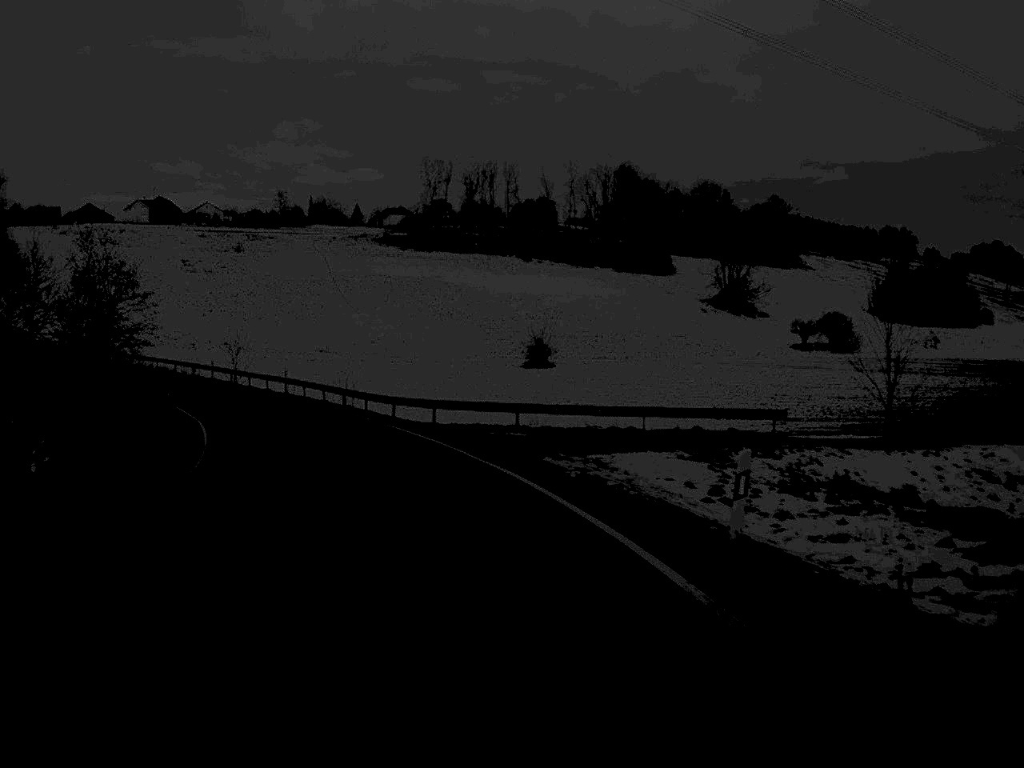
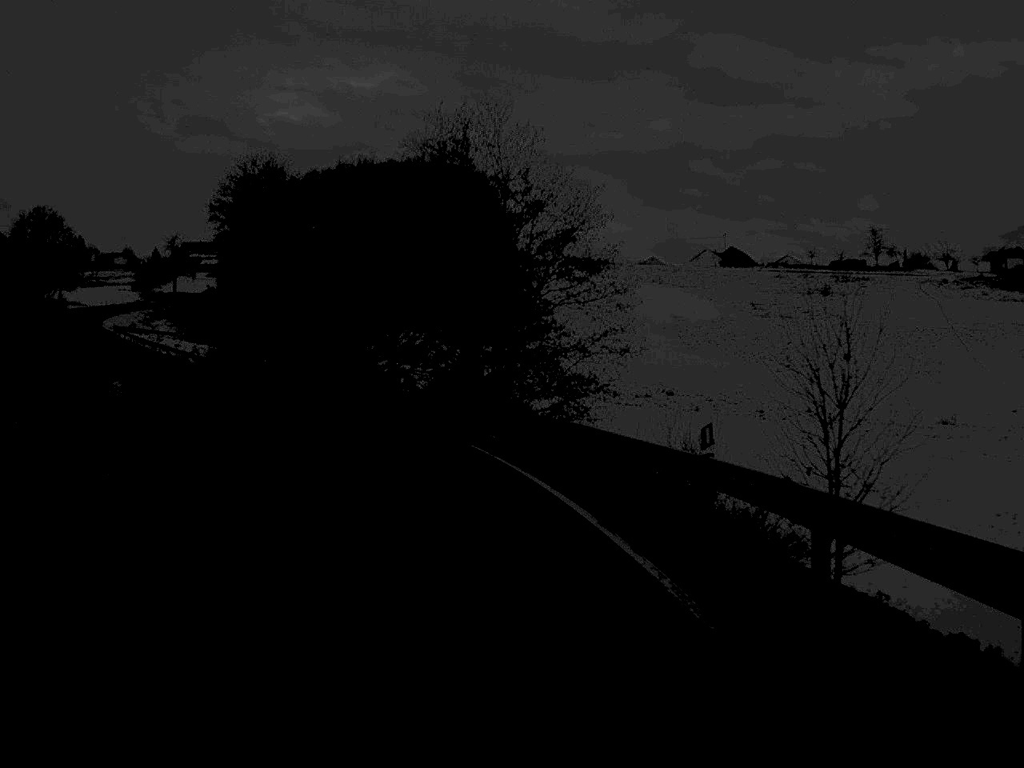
(-14.8, +65.0) m; -26°
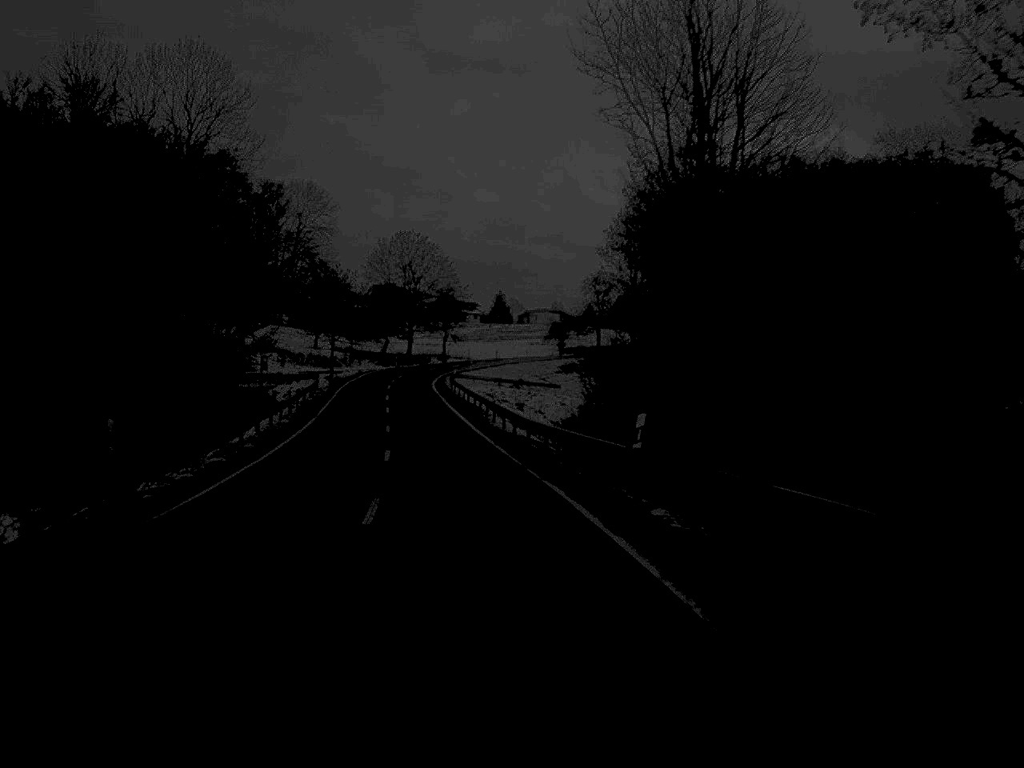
(-9.5, +53.1) m; -20°
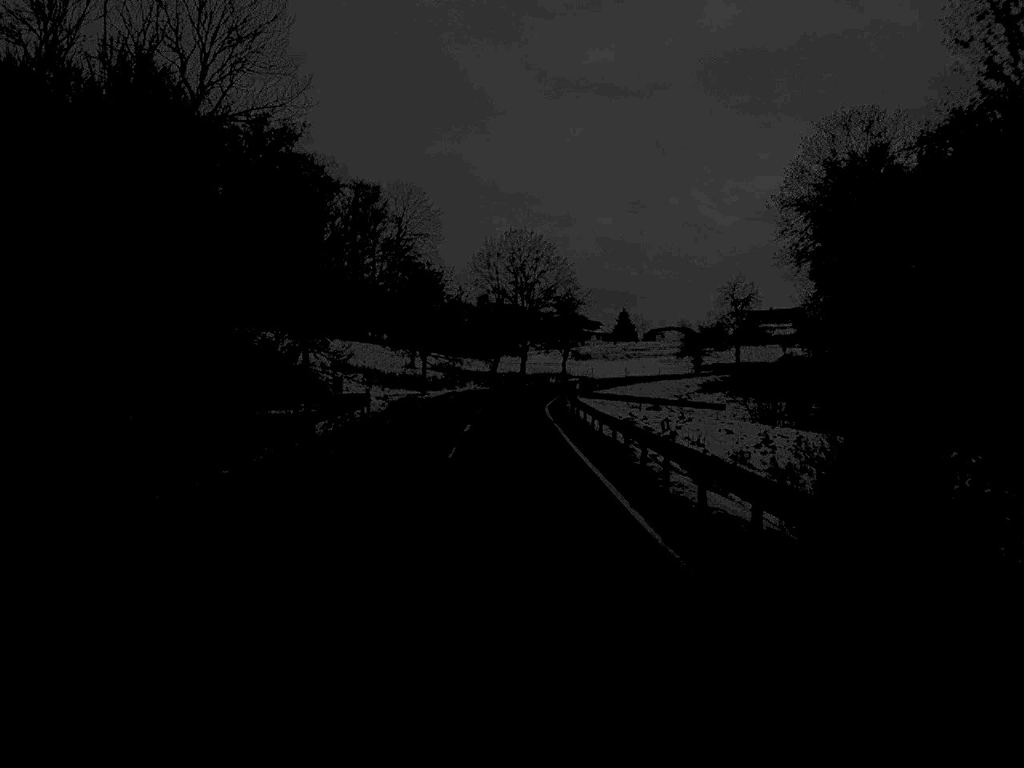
(-1.3, +25.2) m; -5°
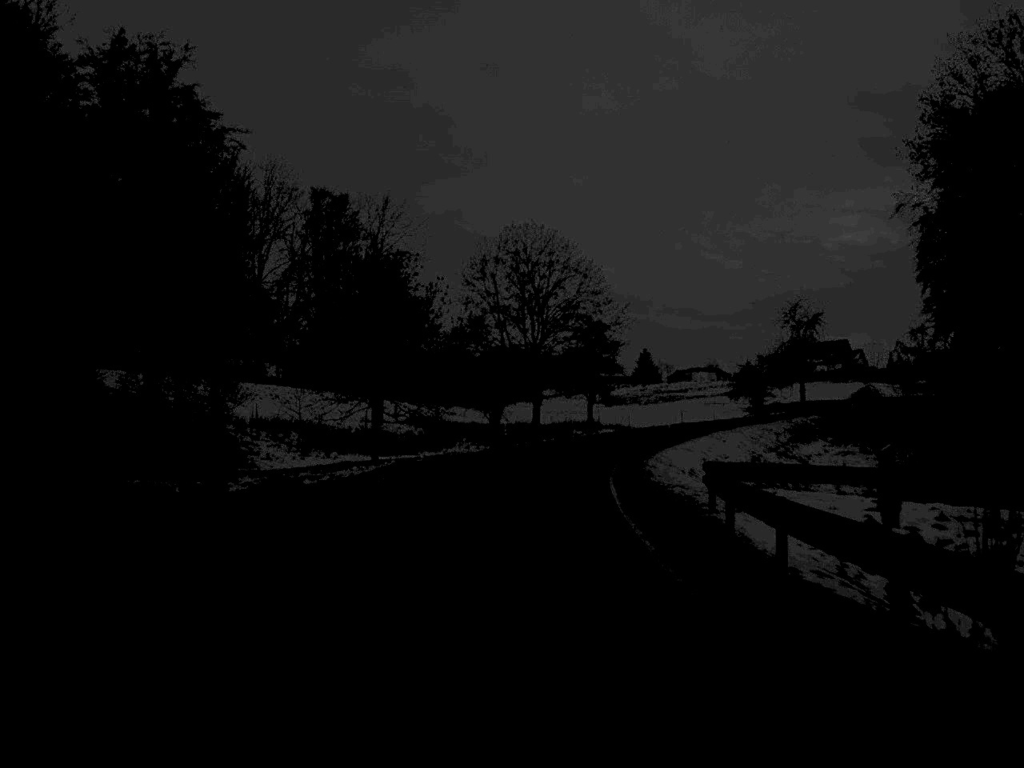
(-0.3, +40.7) m; 0°
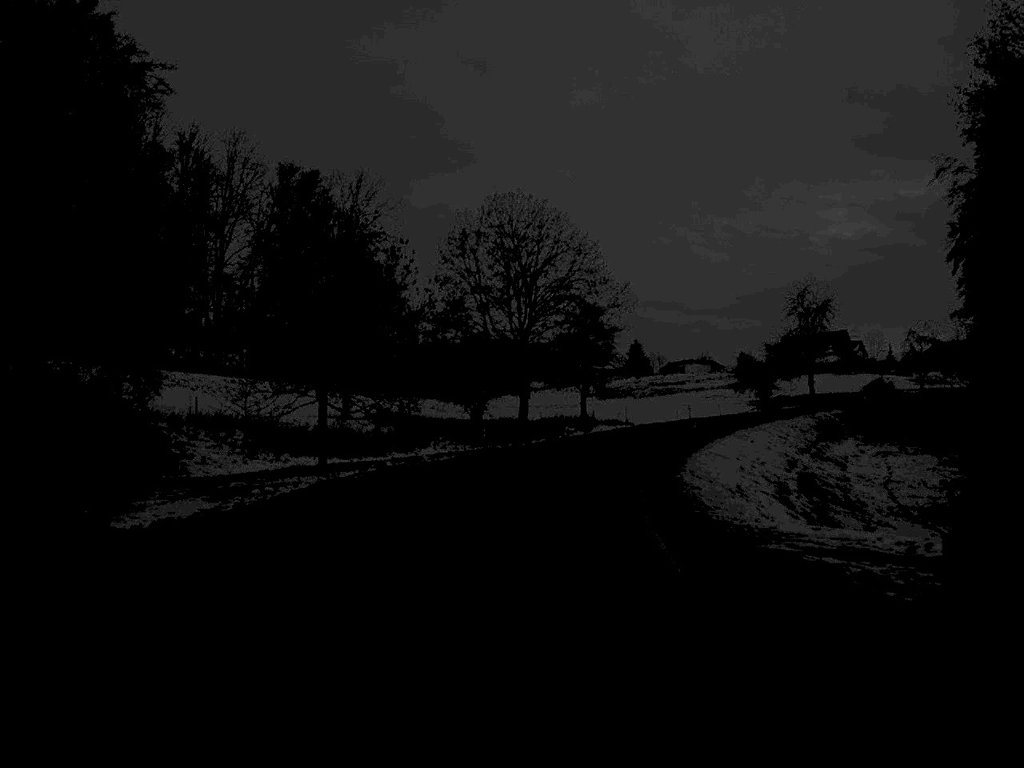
(+0.1, +12.4) m; +1°
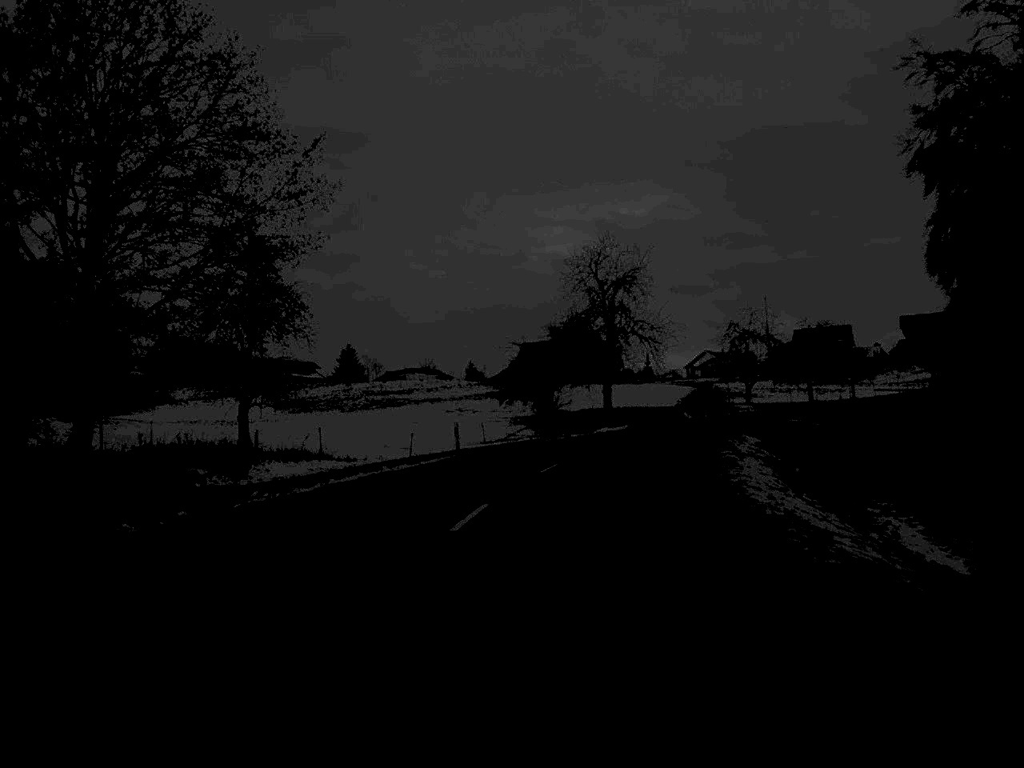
(+4.8, +49.9) m; +13°
